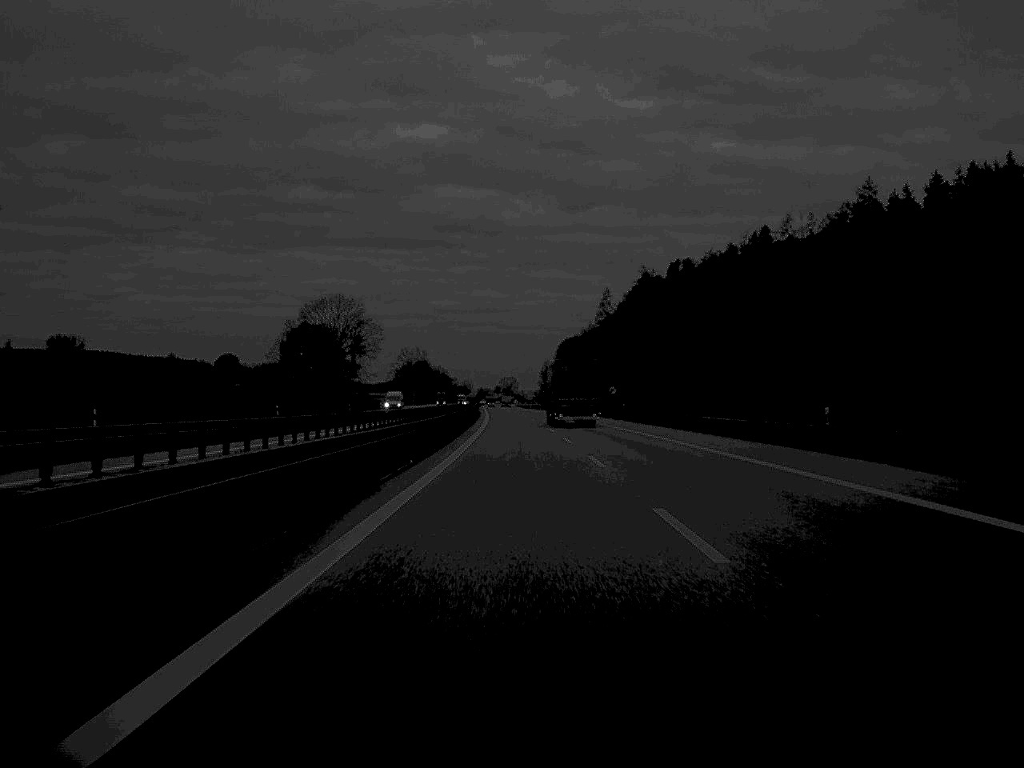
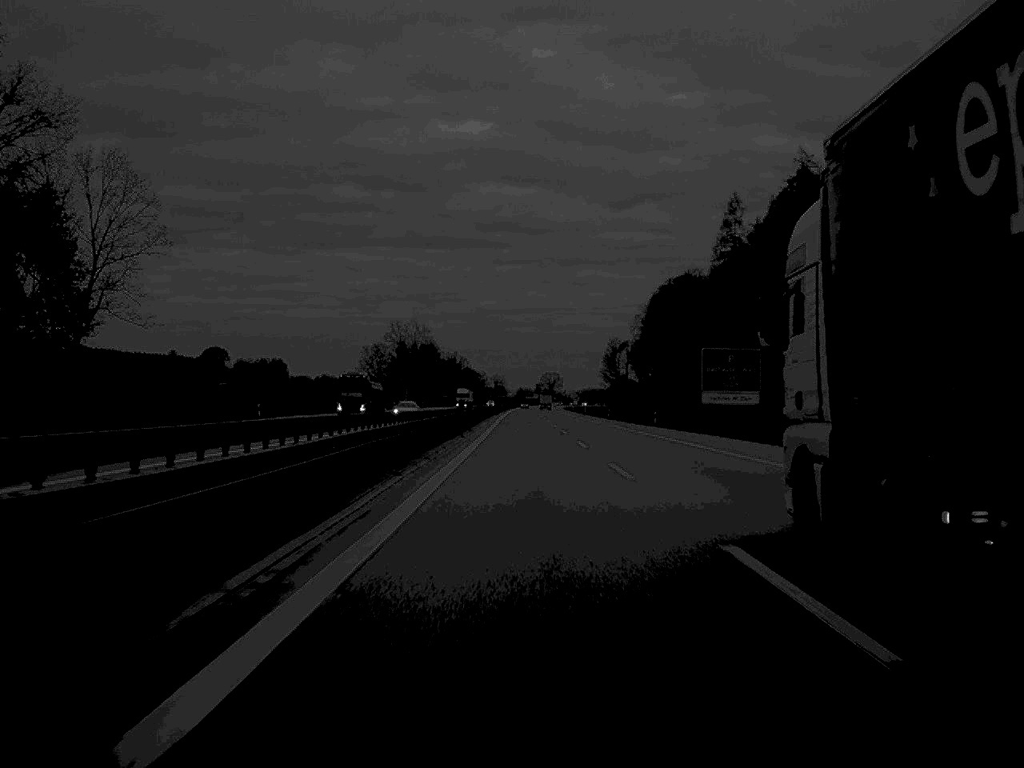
(-3.3, +166.2) m; -2°
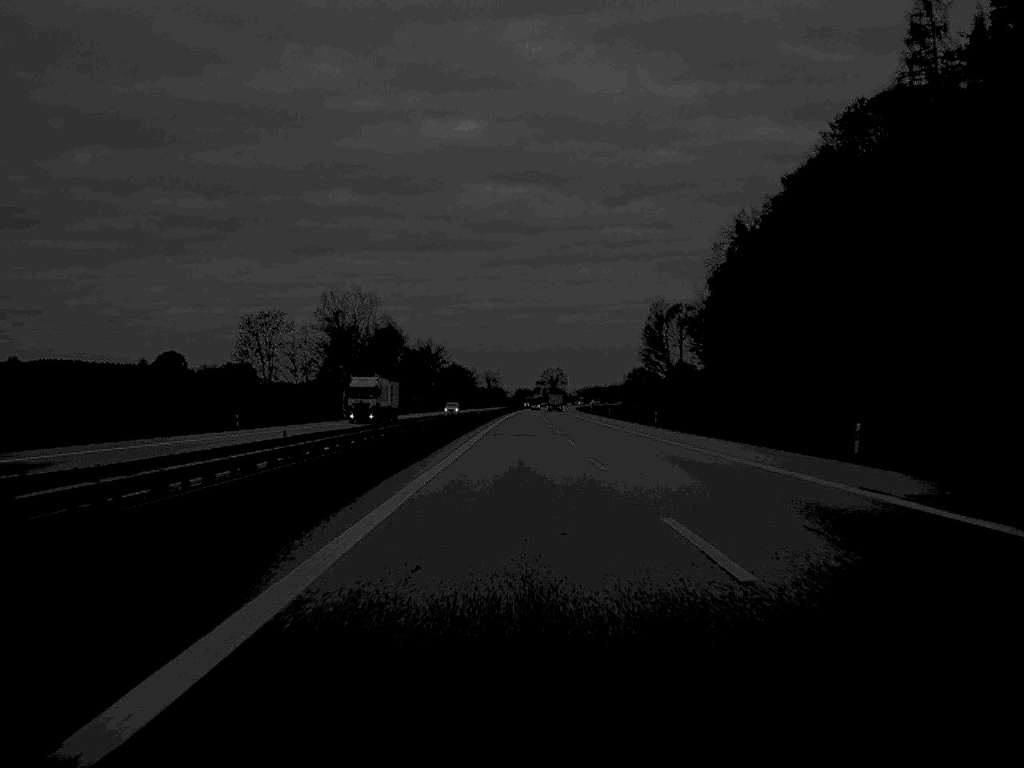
(-0.2, +102.8) m; 0°
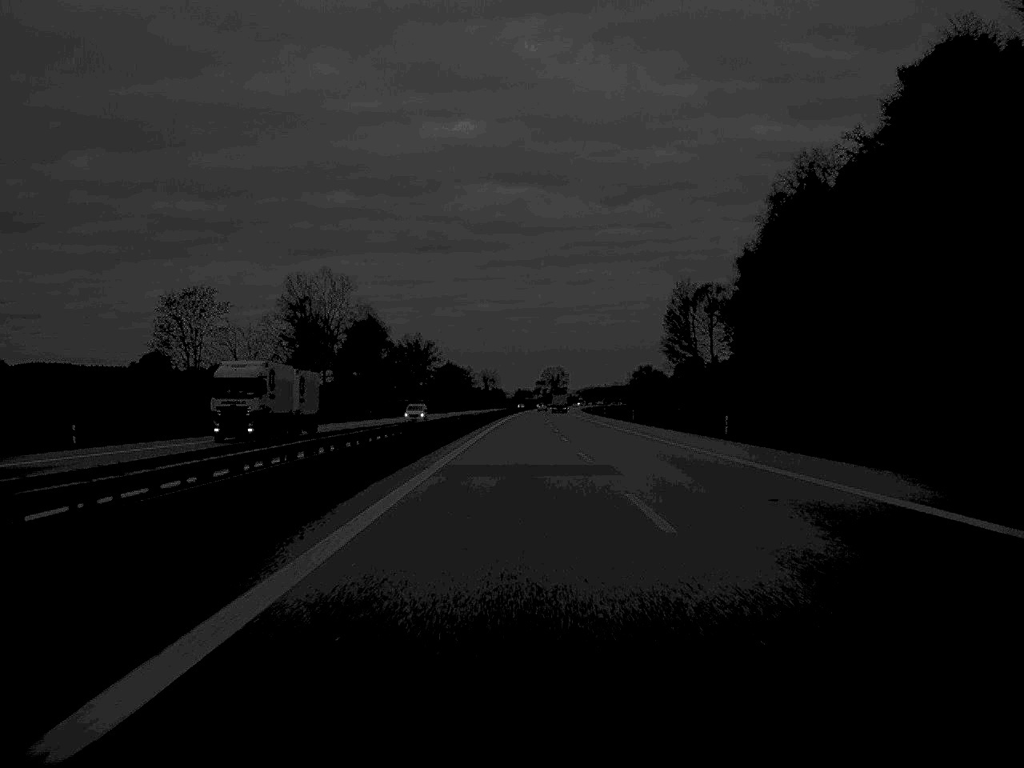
(0.0, +31.8) m; 0°
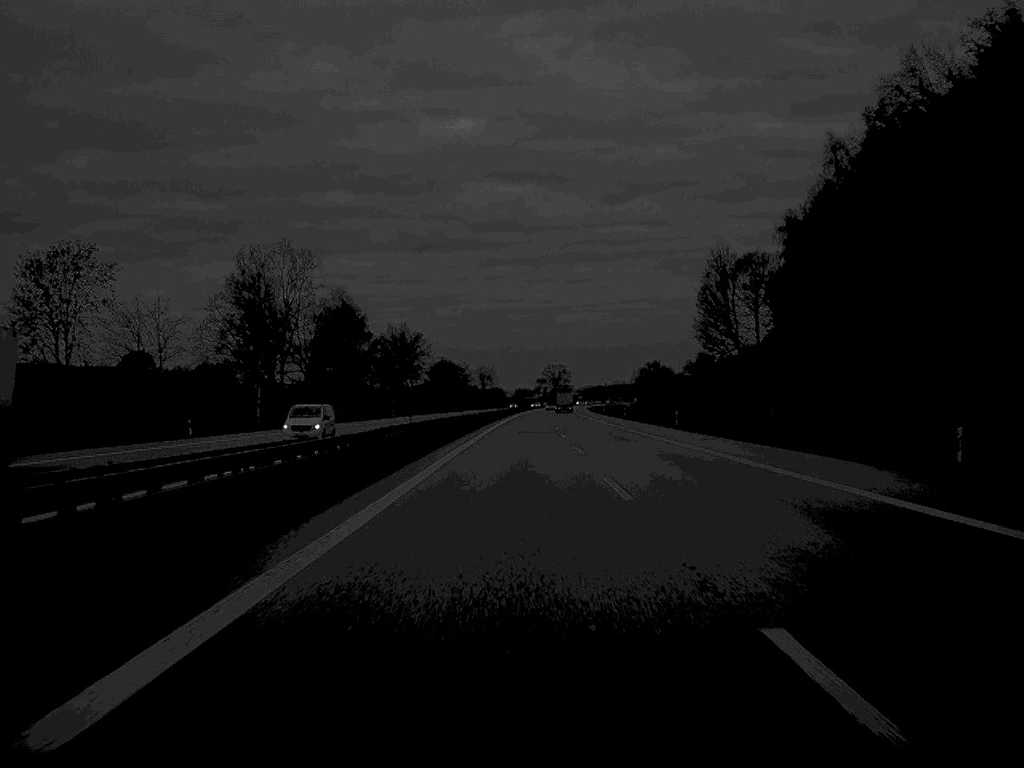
(0.0, +31.8) m; 0°
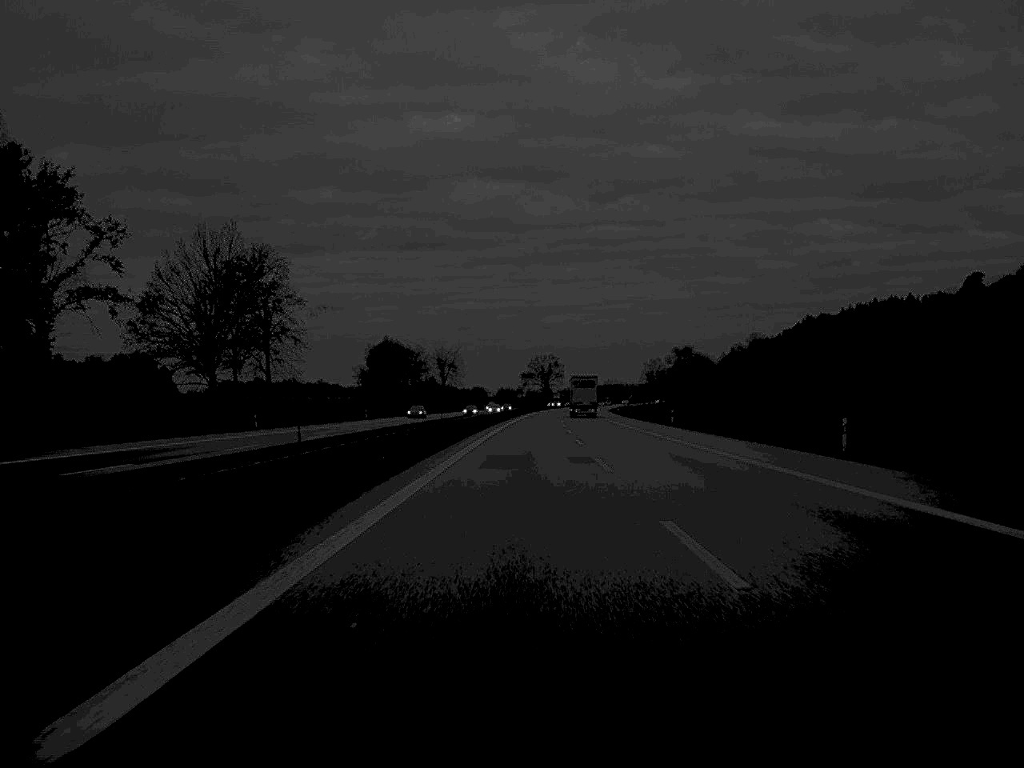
(+0.6, +134.7) m; +1°
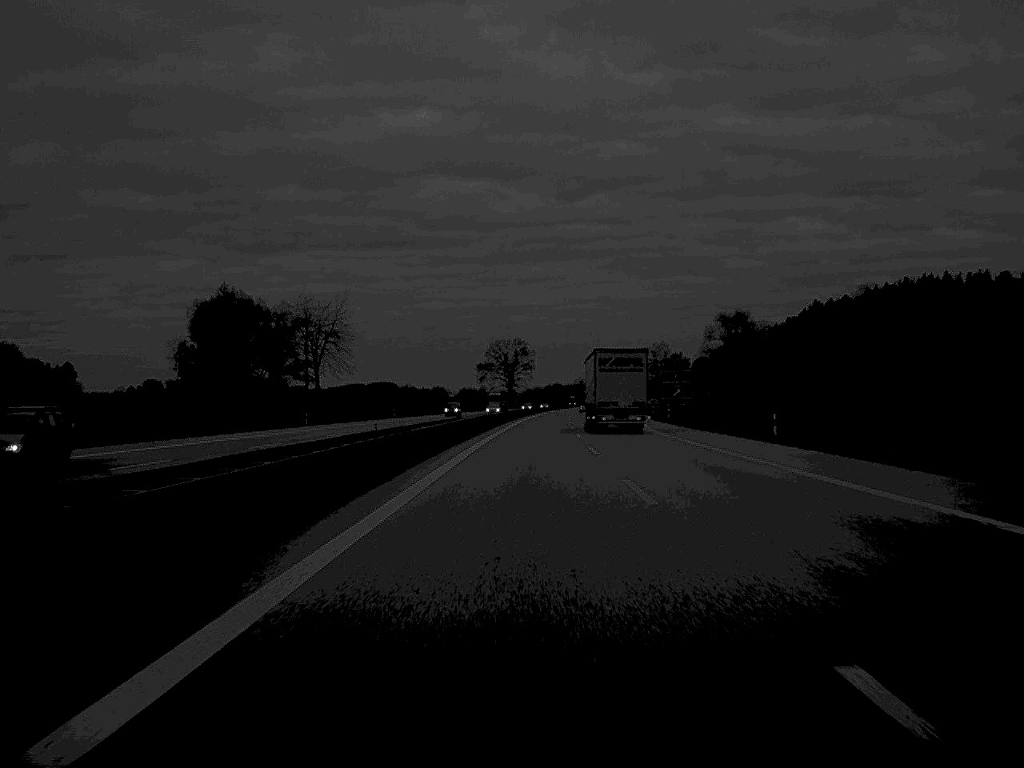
(+1.9, +134.7) m; +2°
